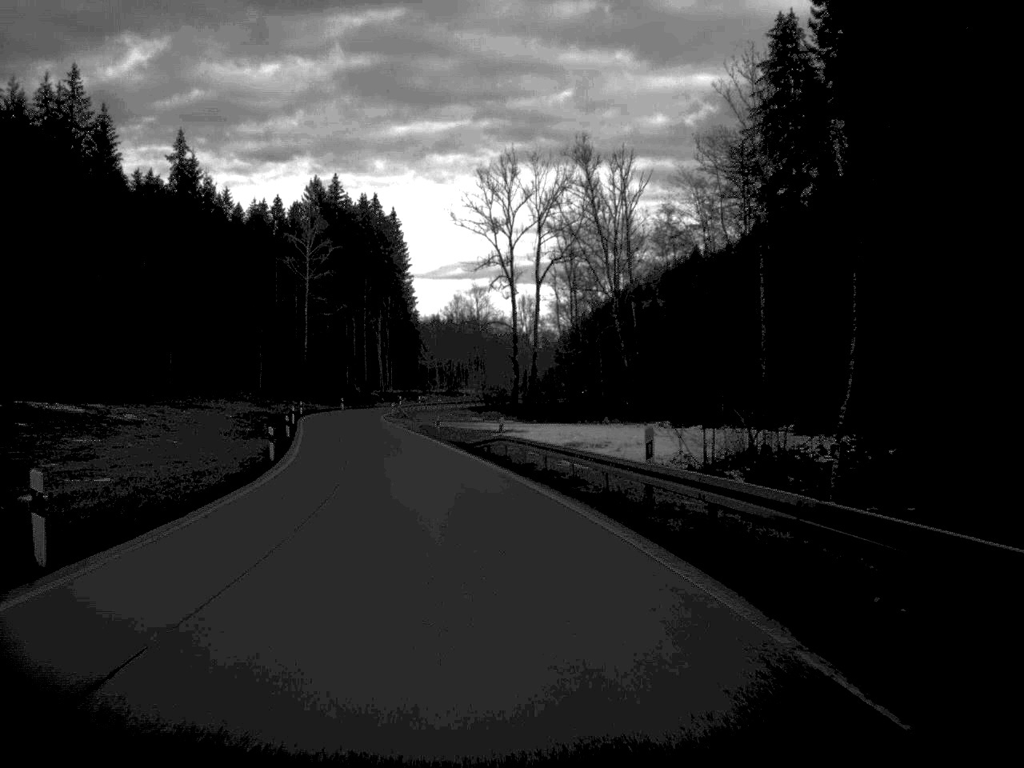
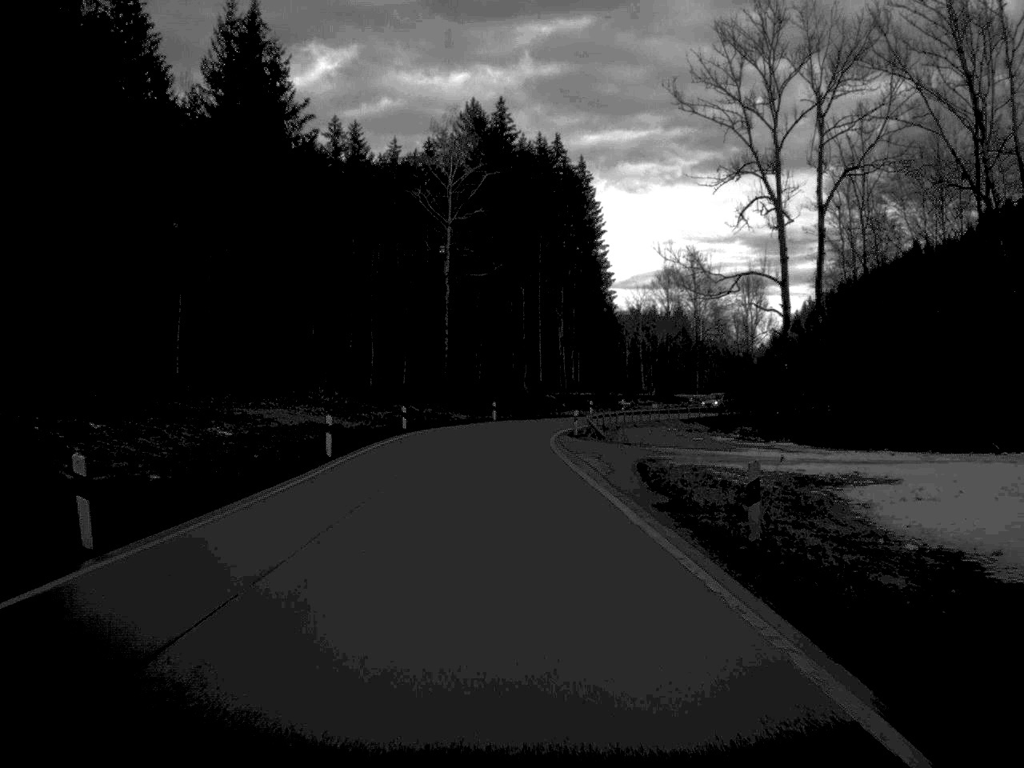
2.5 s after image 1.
(-4.3, +46.5) m; -8°
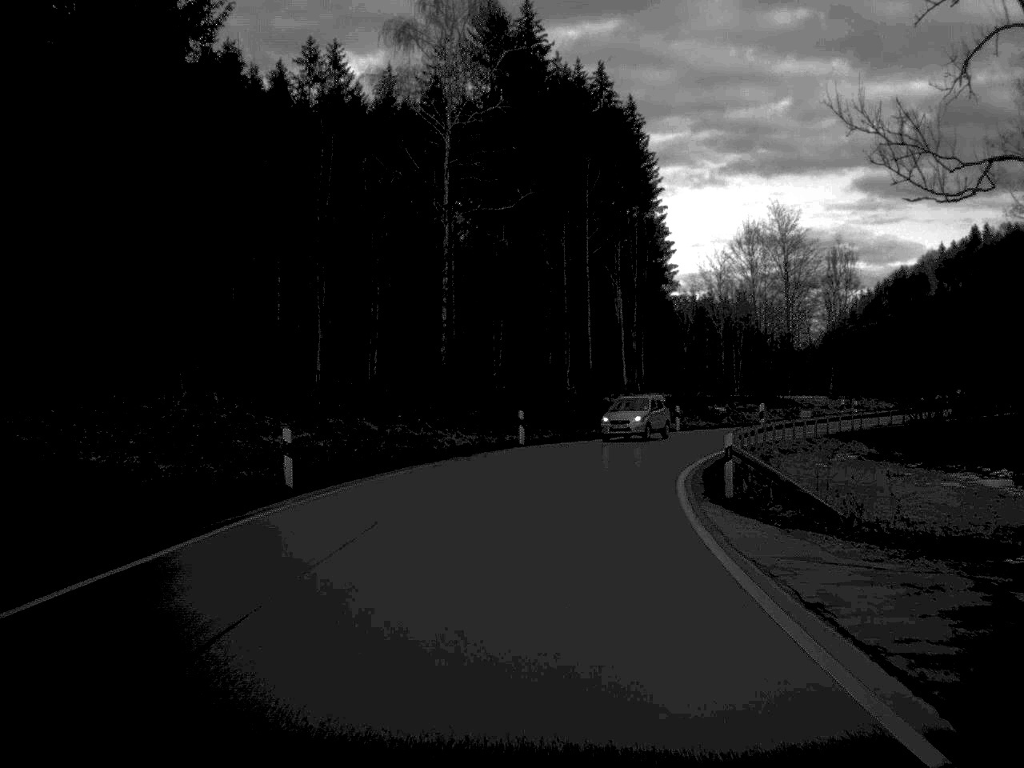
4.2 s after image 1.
(-0.7, +32.7) m; -1°
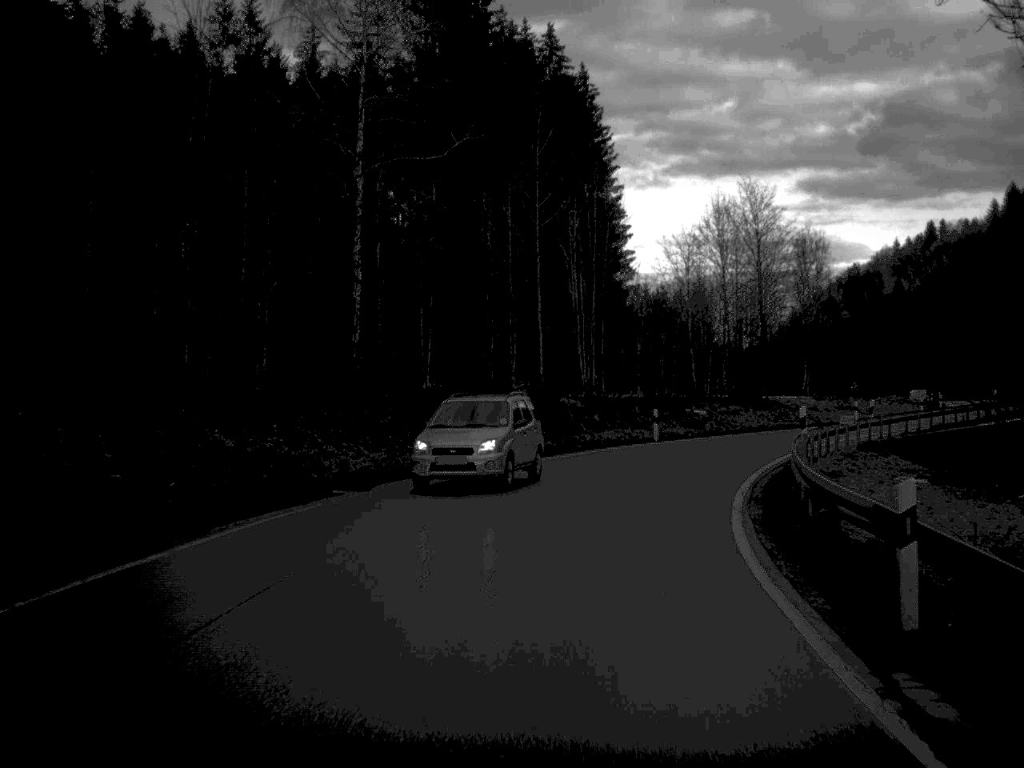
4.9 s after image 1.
(+0.2, +12.1) m; +3°
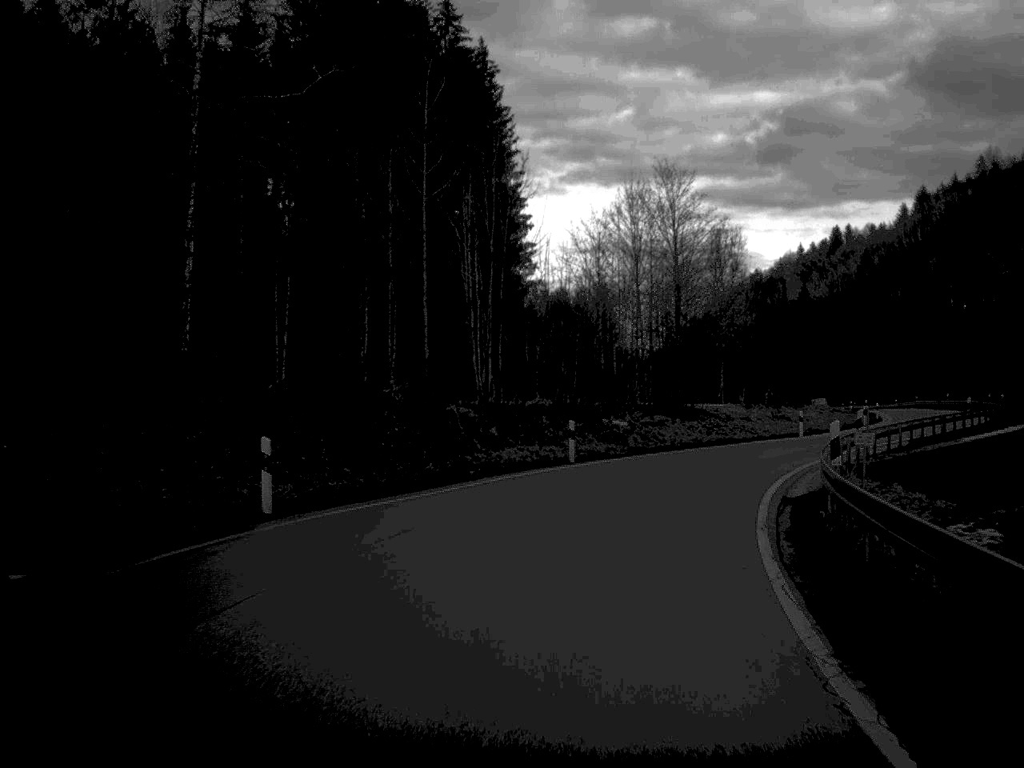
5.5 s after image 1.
(+0.4, +9.9) m; +5°
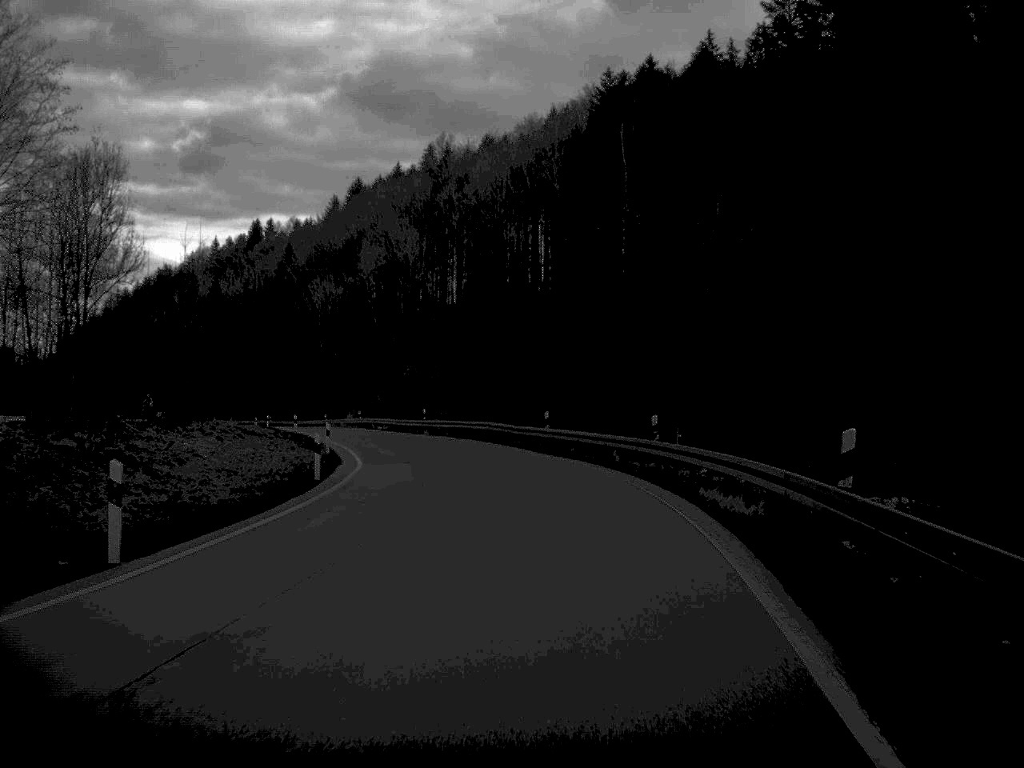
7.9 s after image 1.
(+9.1, +38.9) m; +26°
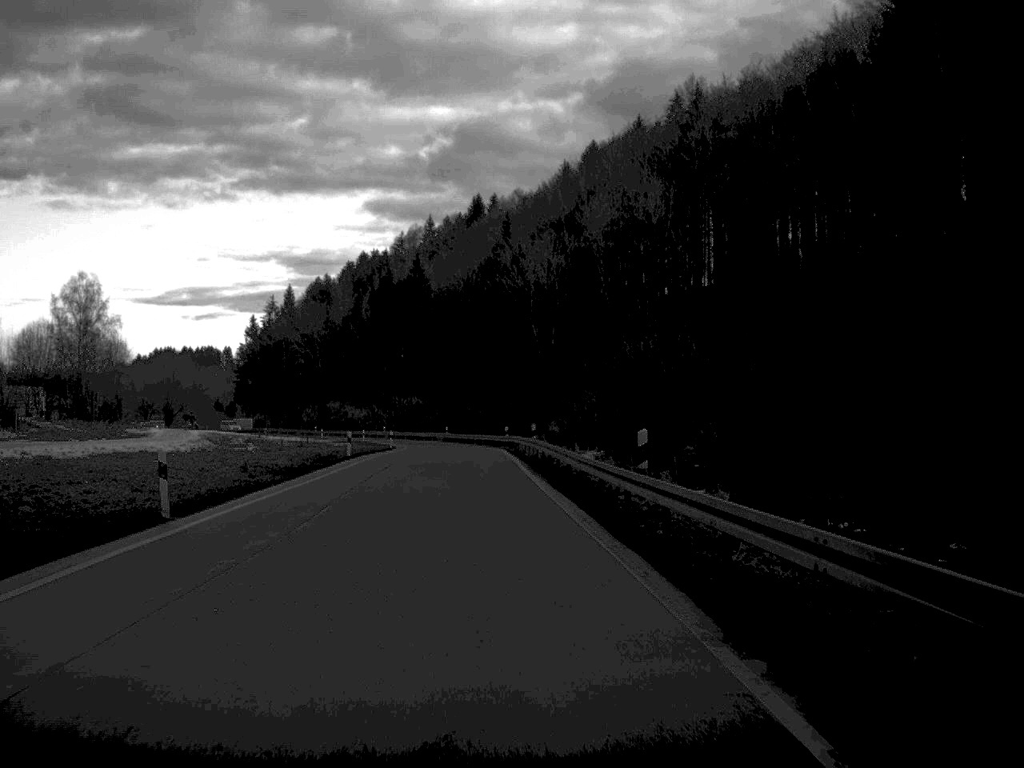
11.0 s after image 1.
(-3.9, +52.9) m; -12°
